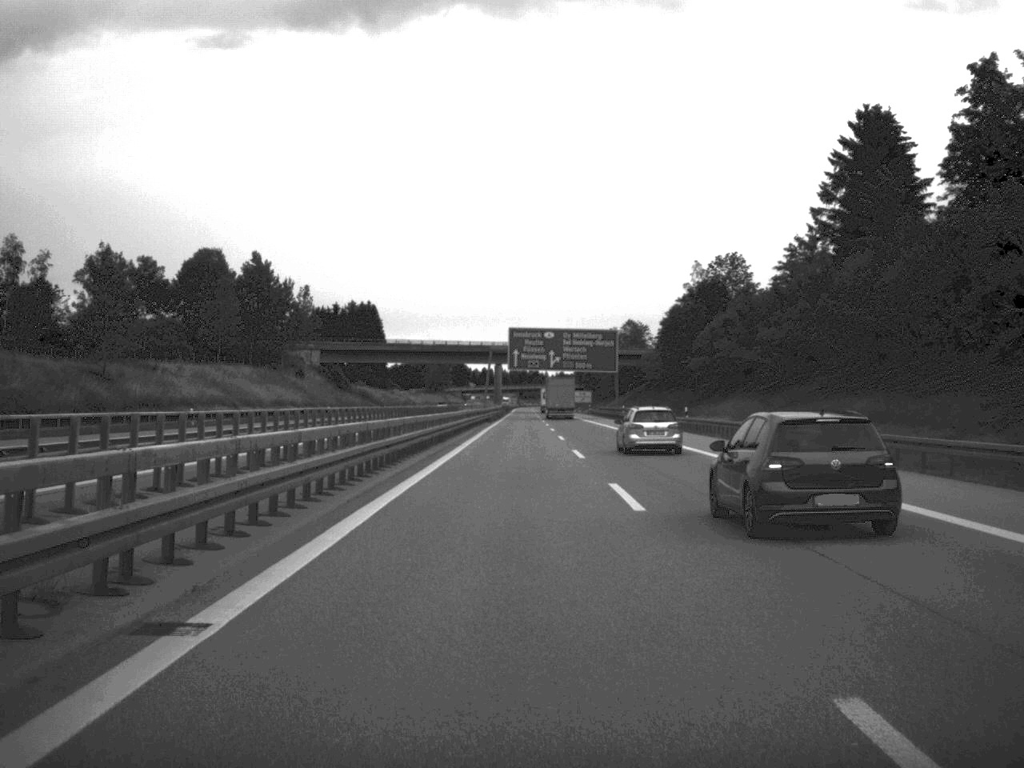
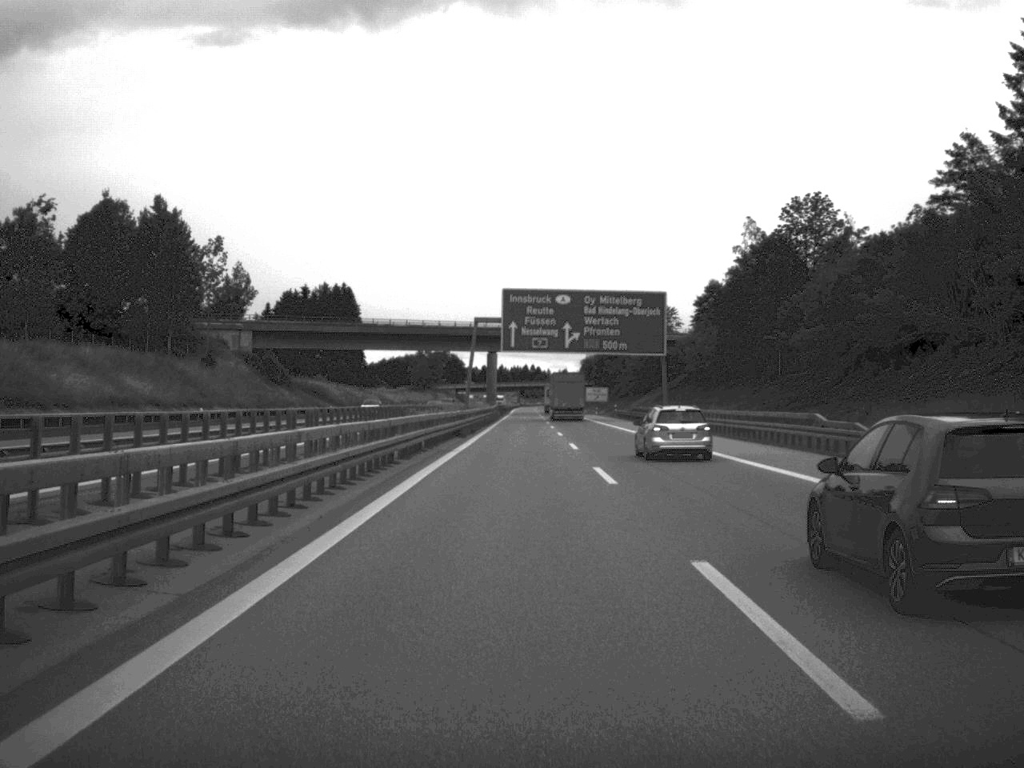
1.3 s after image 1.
(0.0, +47.6) m; 0°
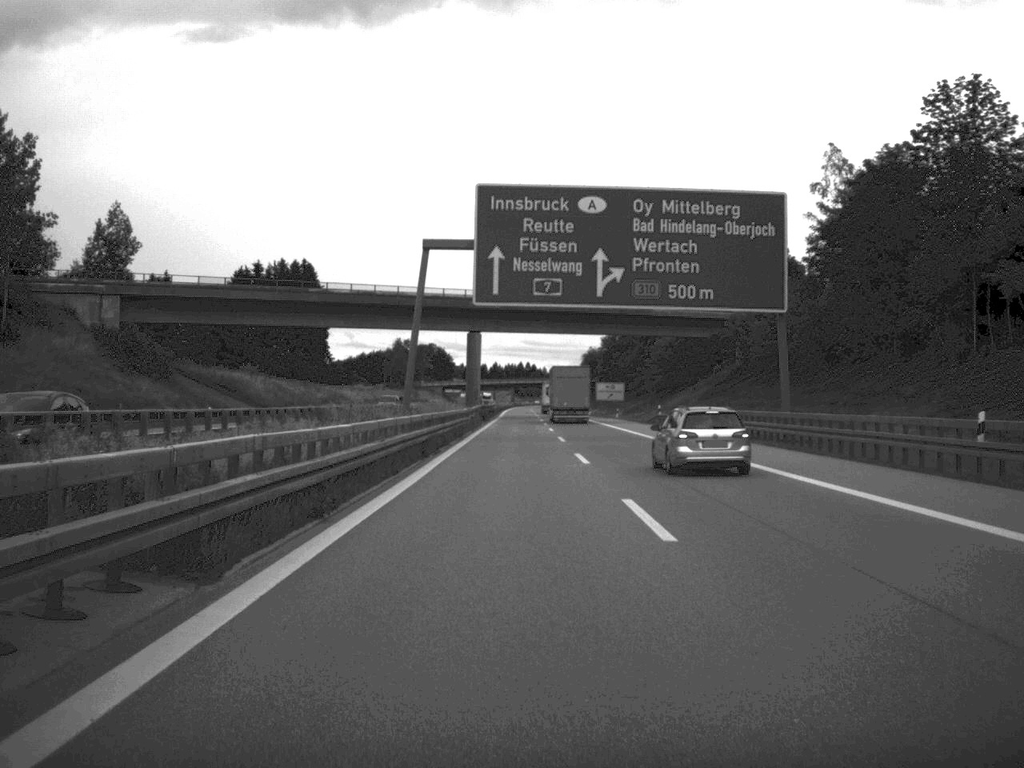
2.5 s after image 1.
(0.0, +45.1) m; 0°
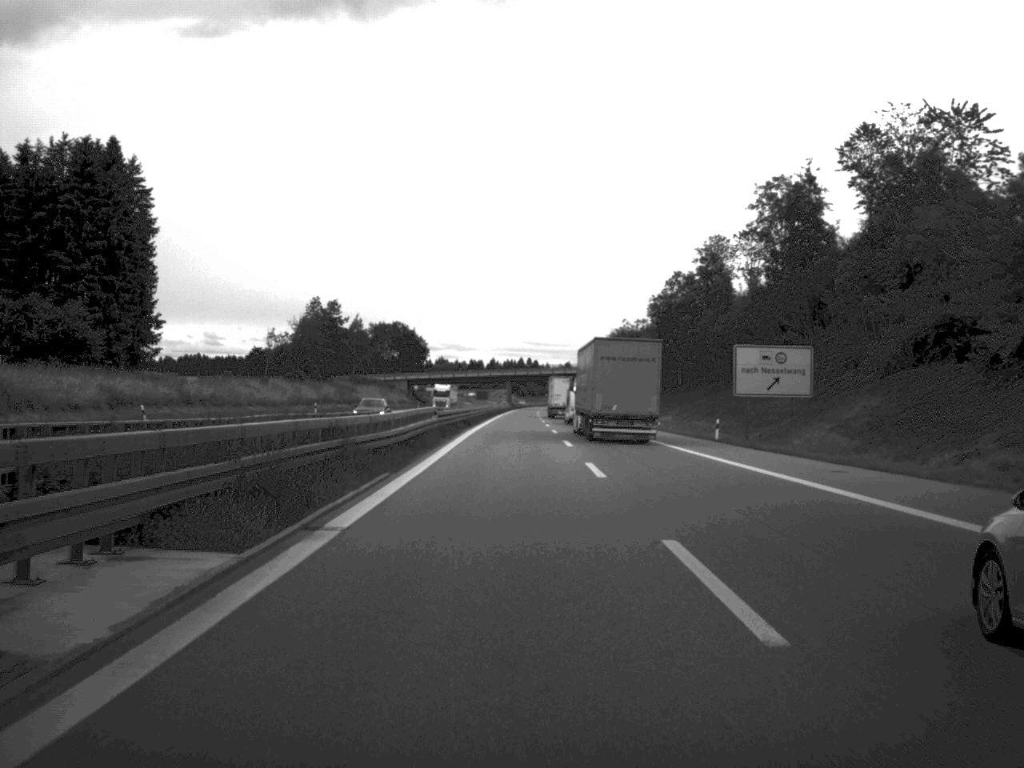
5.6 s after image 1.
(-0.3, +112.5) m; 0°
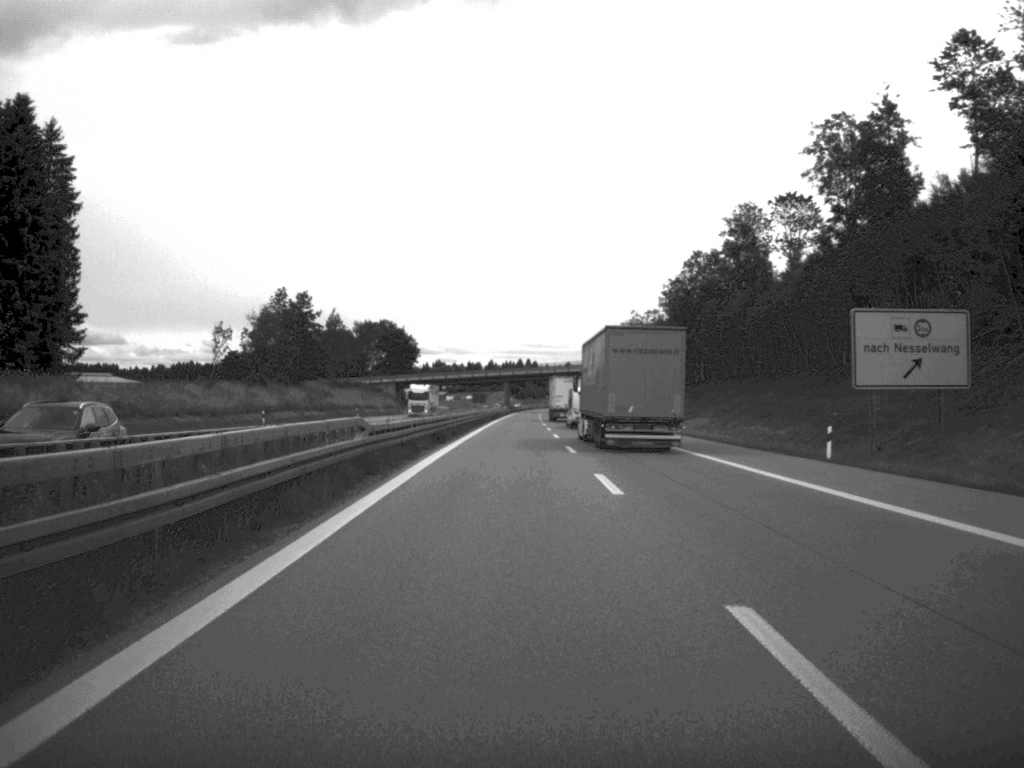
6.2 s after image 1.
(0.0, +22.3) m; 0°
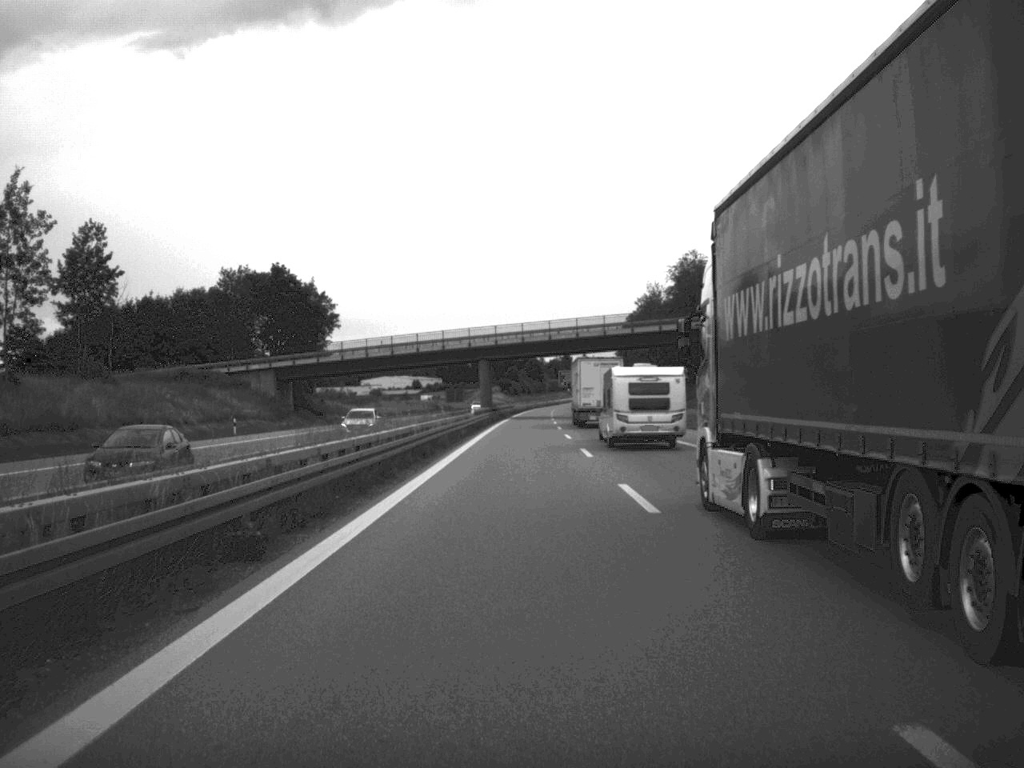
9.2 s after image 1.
(-0.5, +109.9) m; 0°
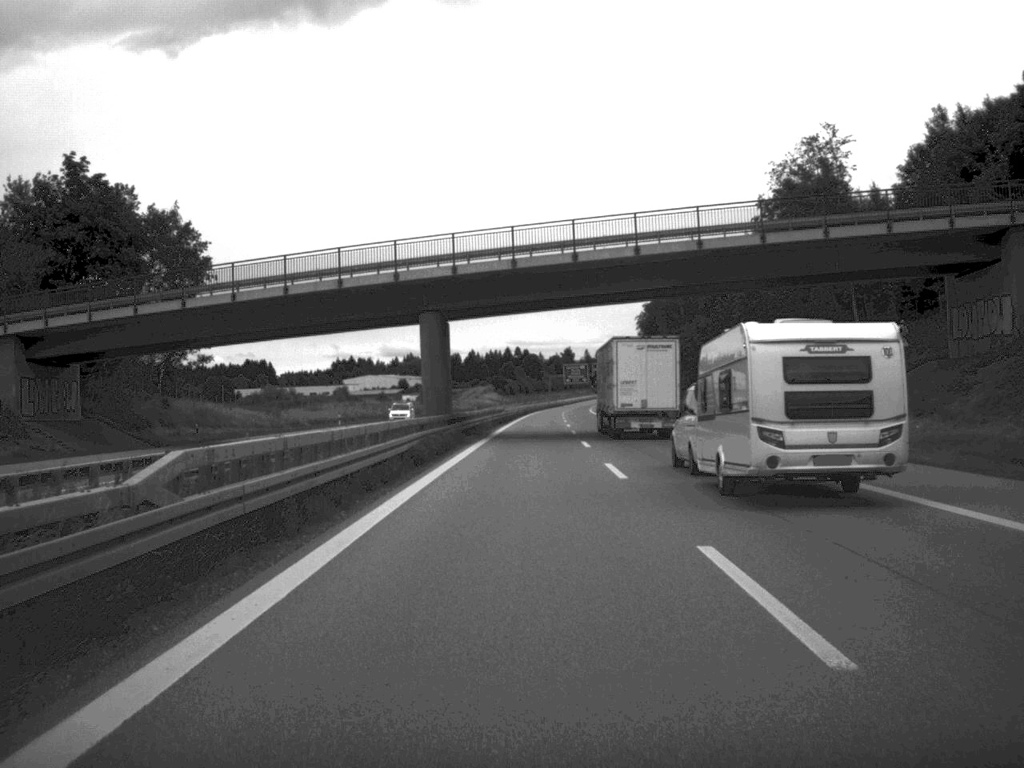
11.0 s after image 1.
(0.0, +63.5) m; 0°
